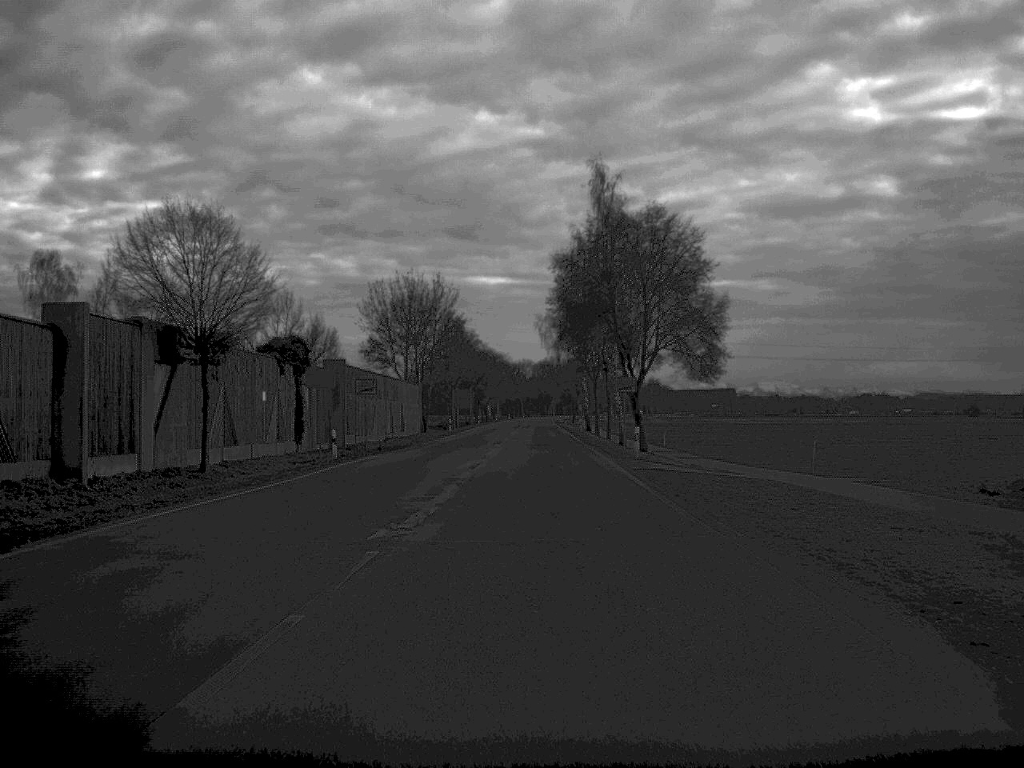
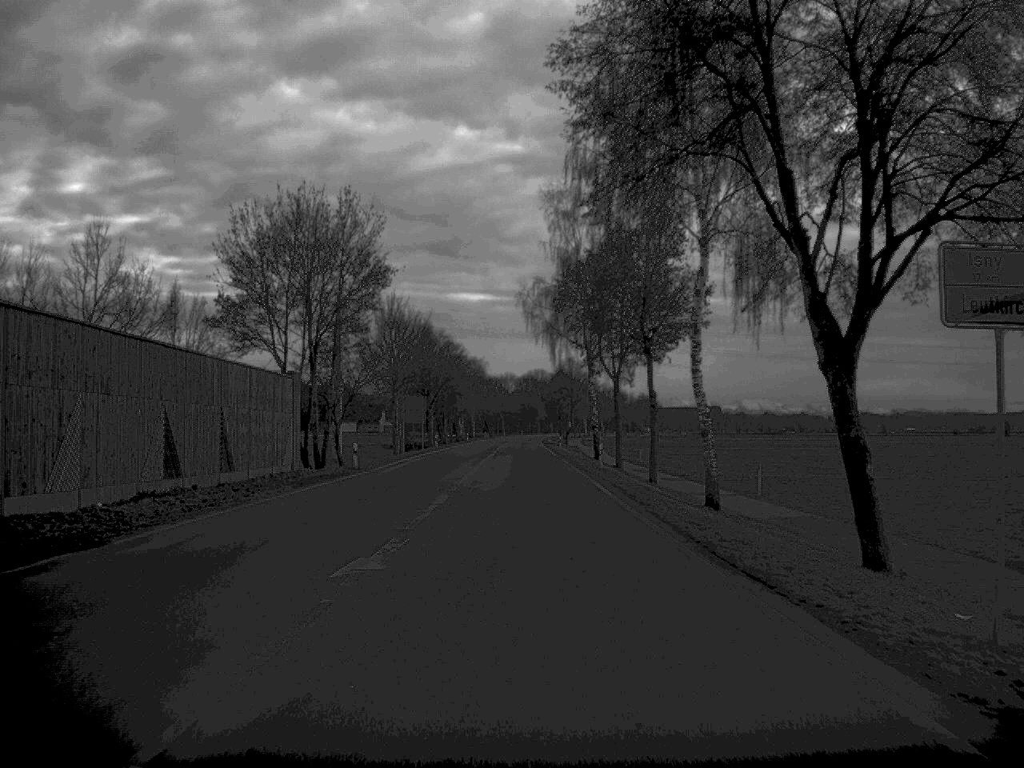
(+0.4, +45.1) m; +1°
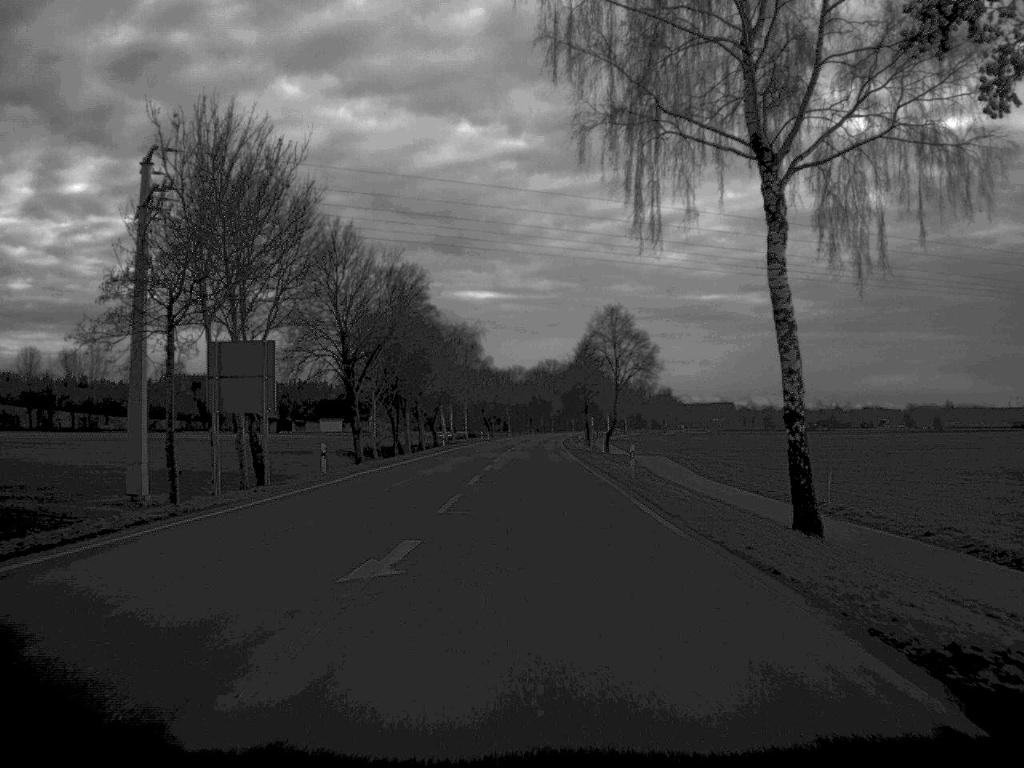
(-0.4, +61.5) m; -1°
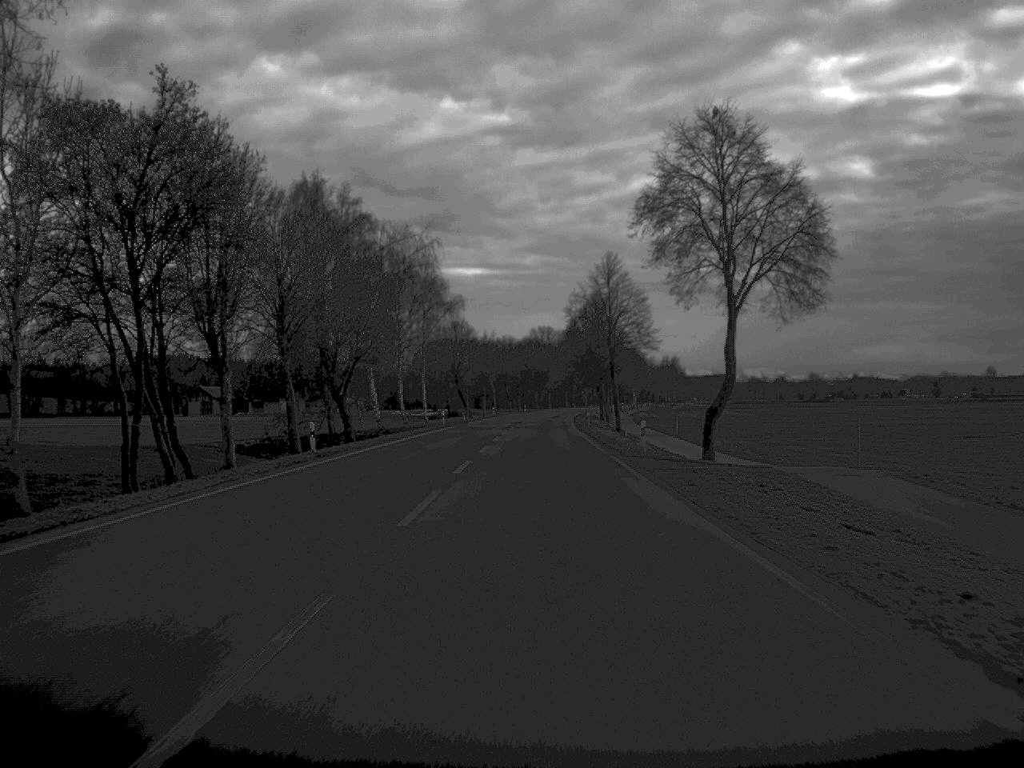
(+0.1, +55.2) m; 0°
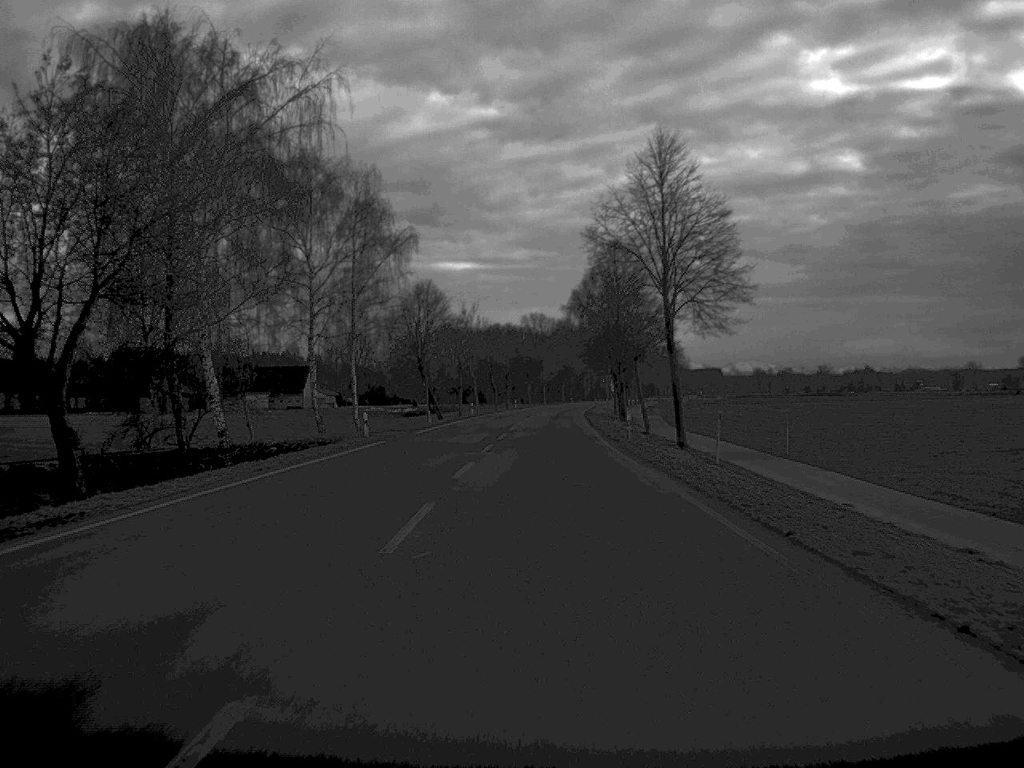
(0.0, +39.6) m; 0°
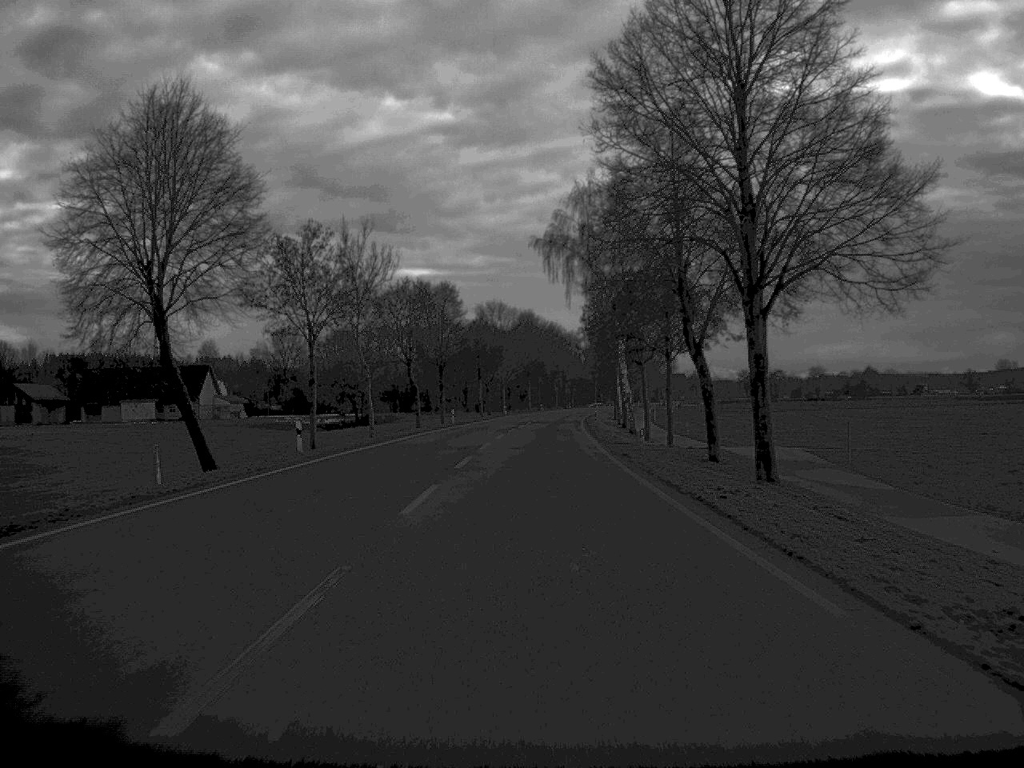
(+1.1, +70.9) m; +2°
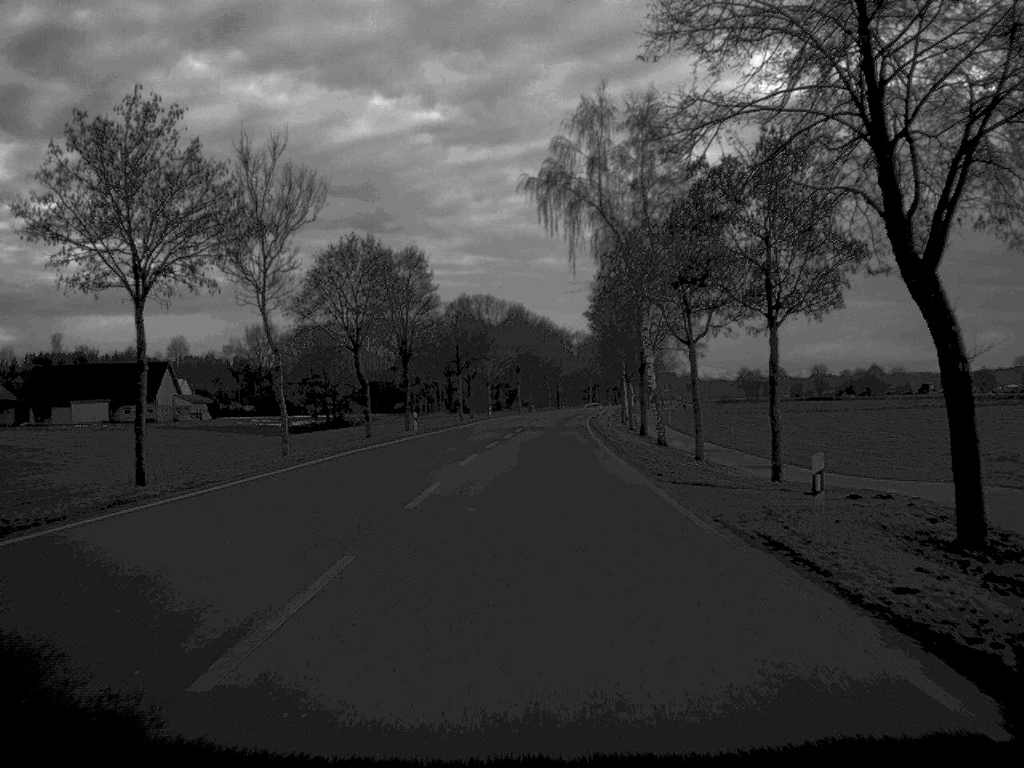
(+0.1, +20.0) m; 0°
